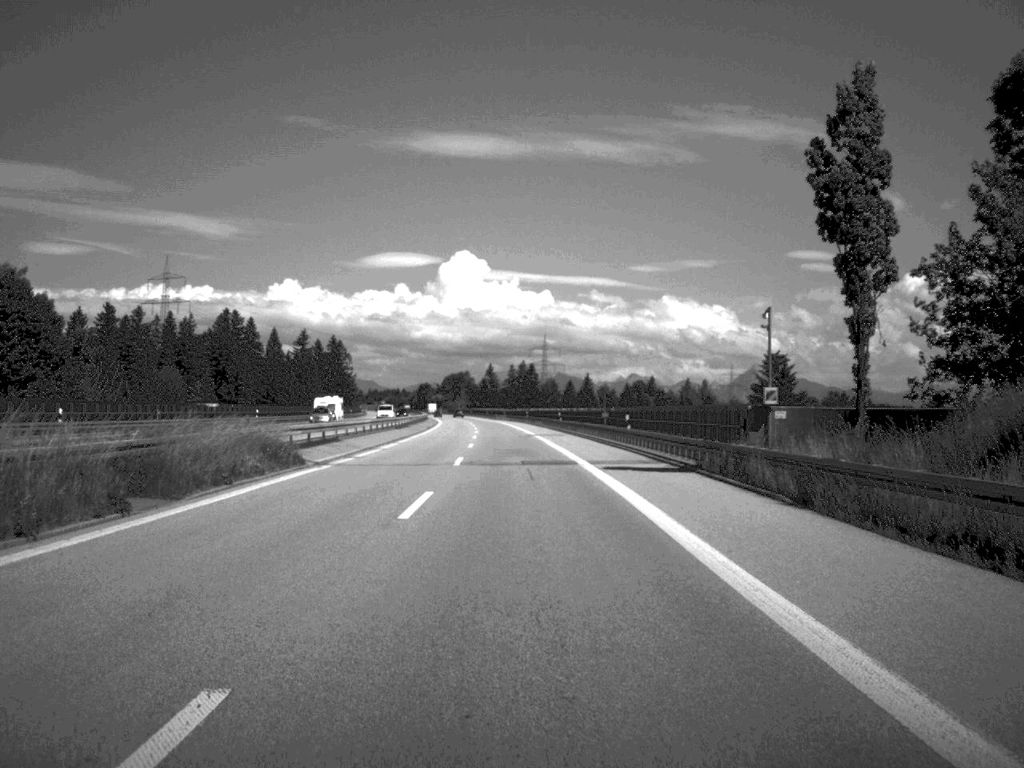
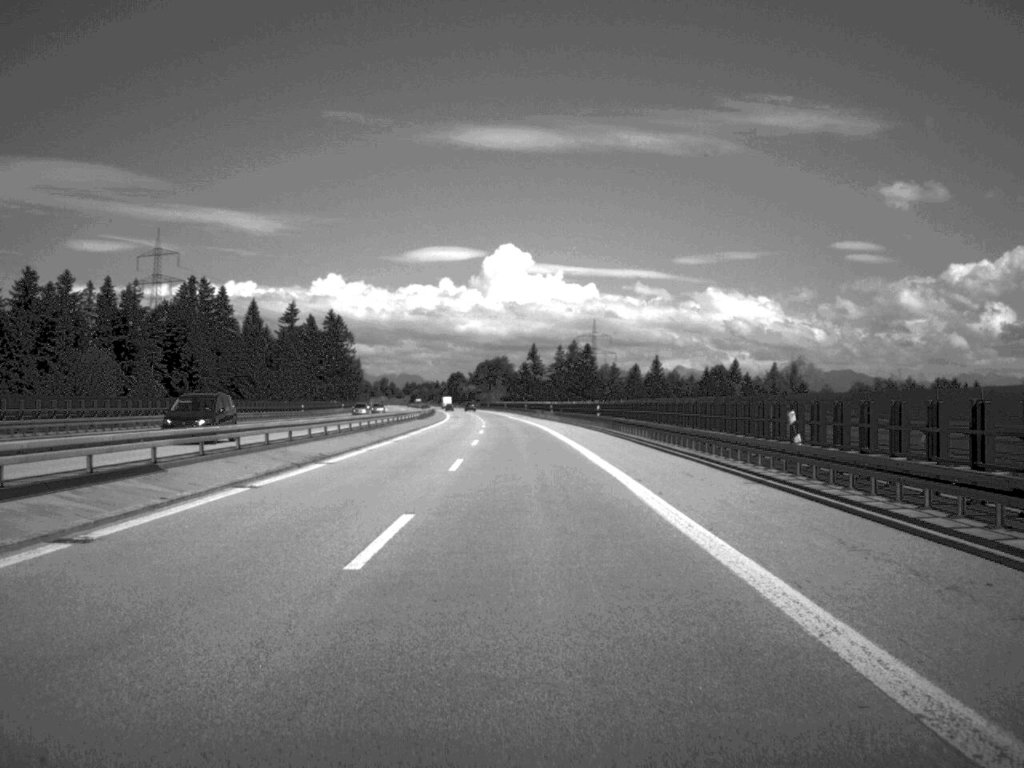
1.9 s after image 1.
(-1.5, +77.0) m; -2°
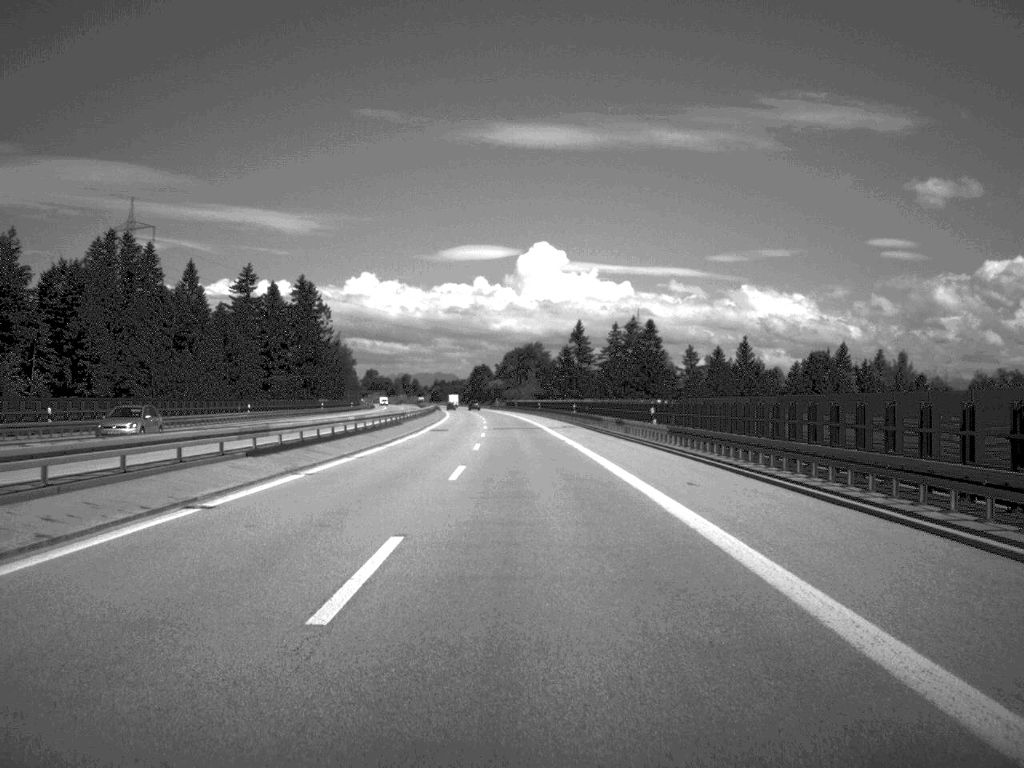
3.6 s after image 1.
(-1.1, +73.7) m; -2°
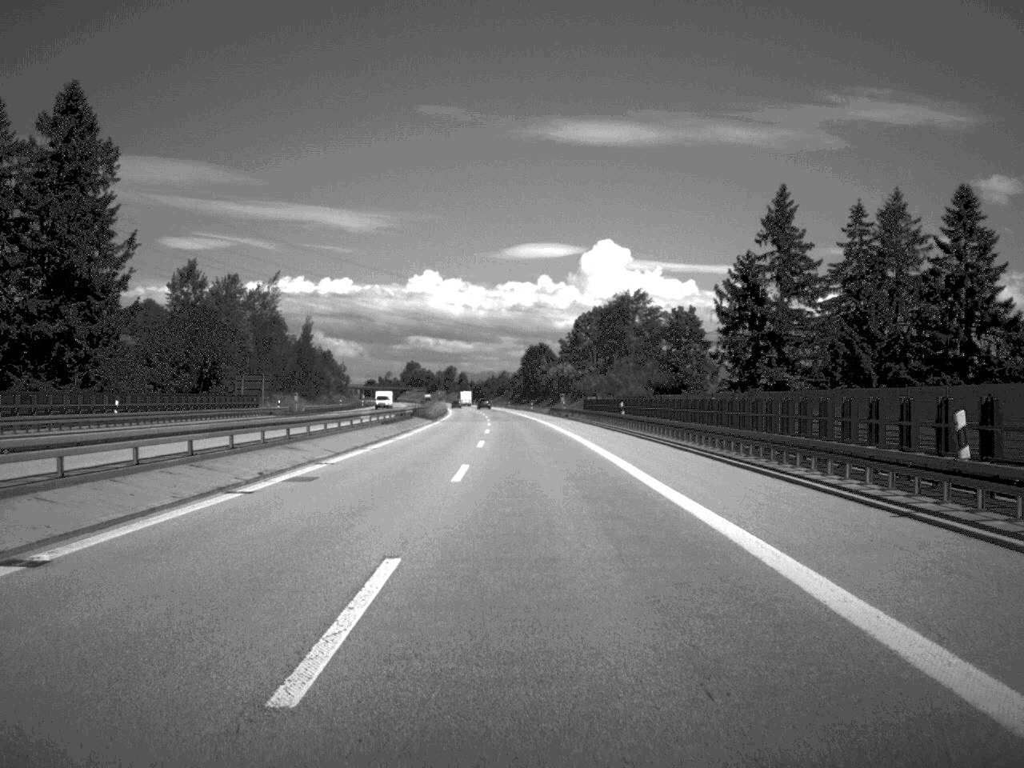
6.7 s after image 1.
(-3.3, +125.9) m; -3°
